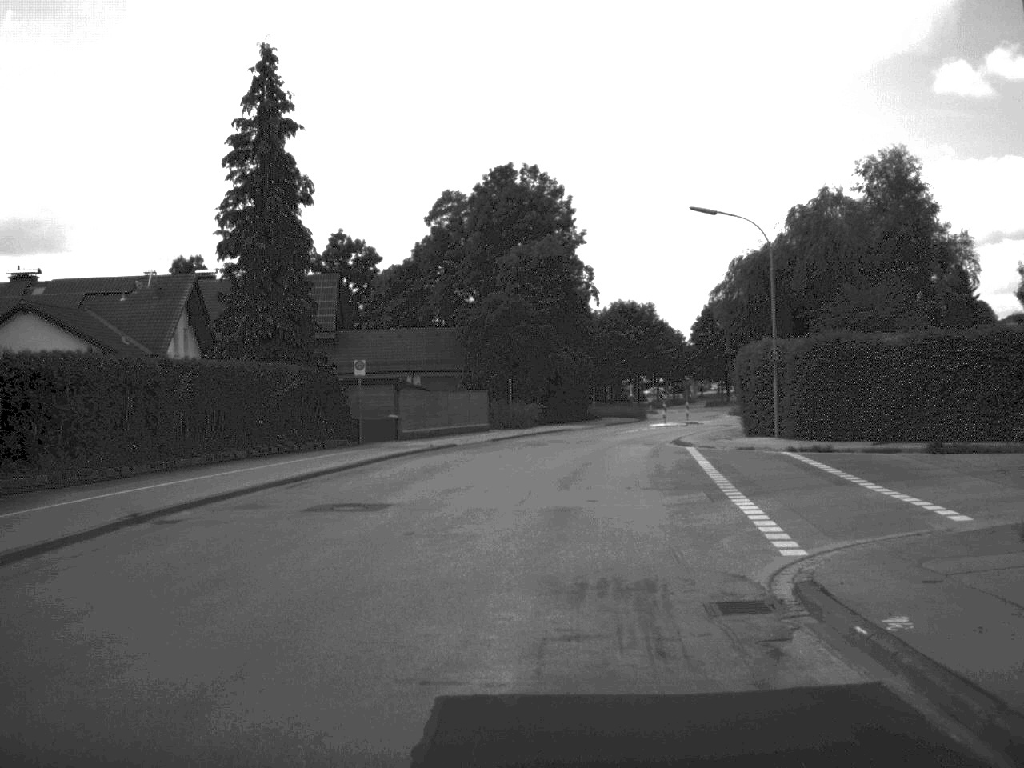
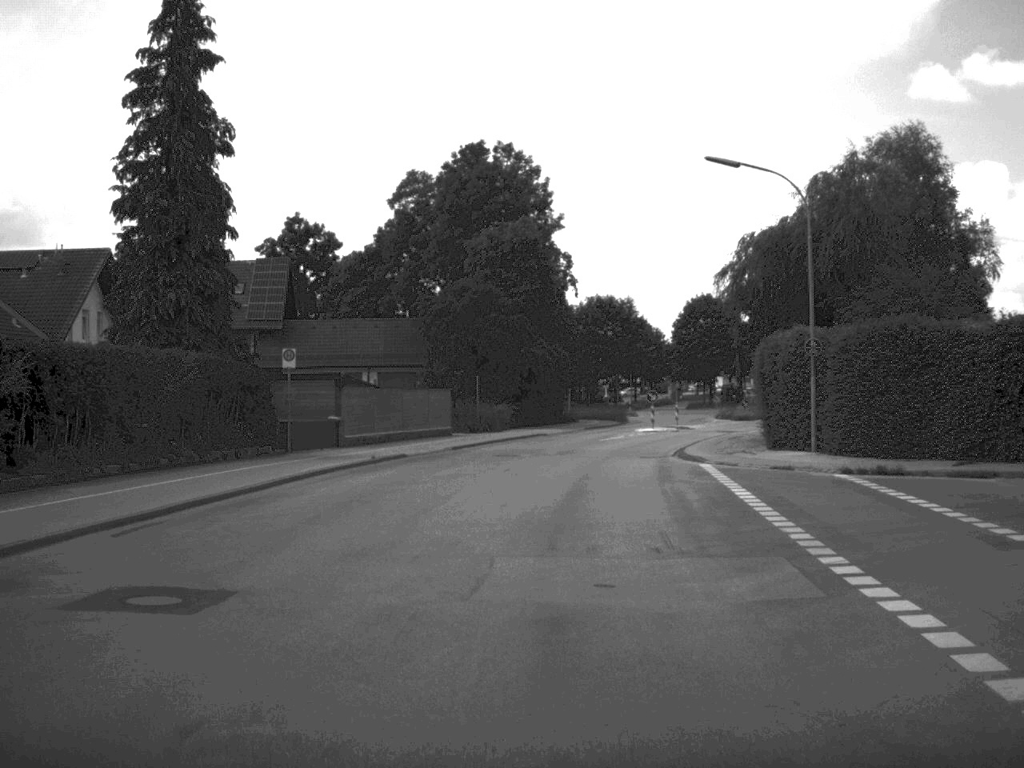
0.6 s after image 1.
(+0.1, +8.5) m; +1°
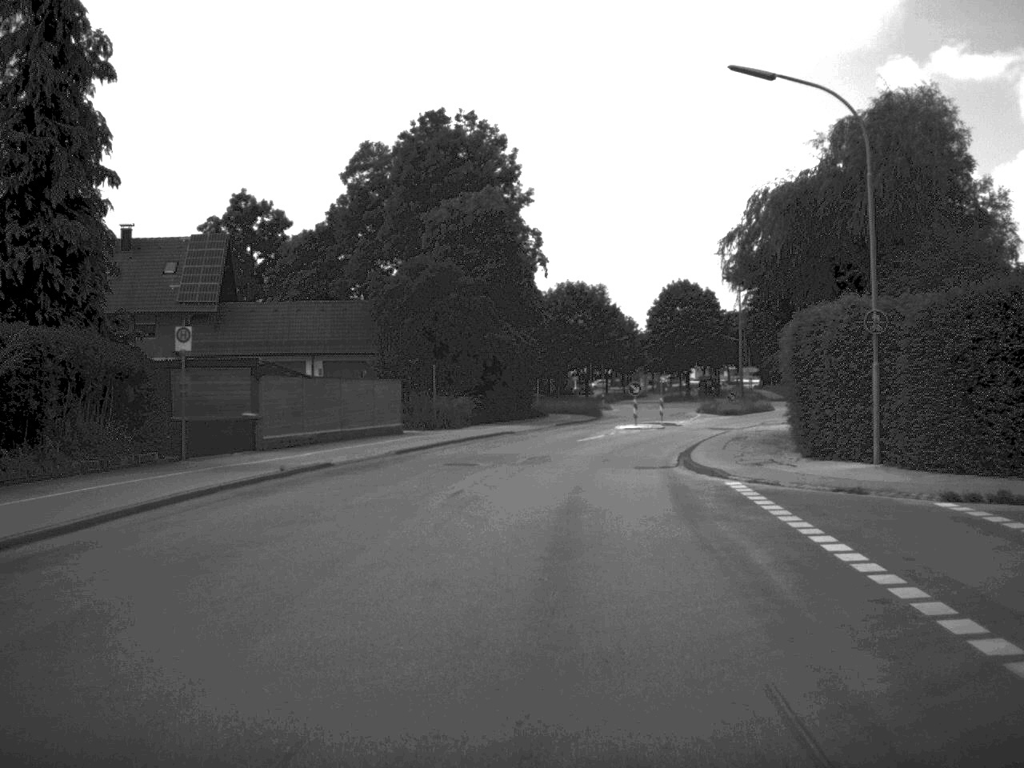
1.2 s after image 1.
(+0.1, +8.0) m; +1°
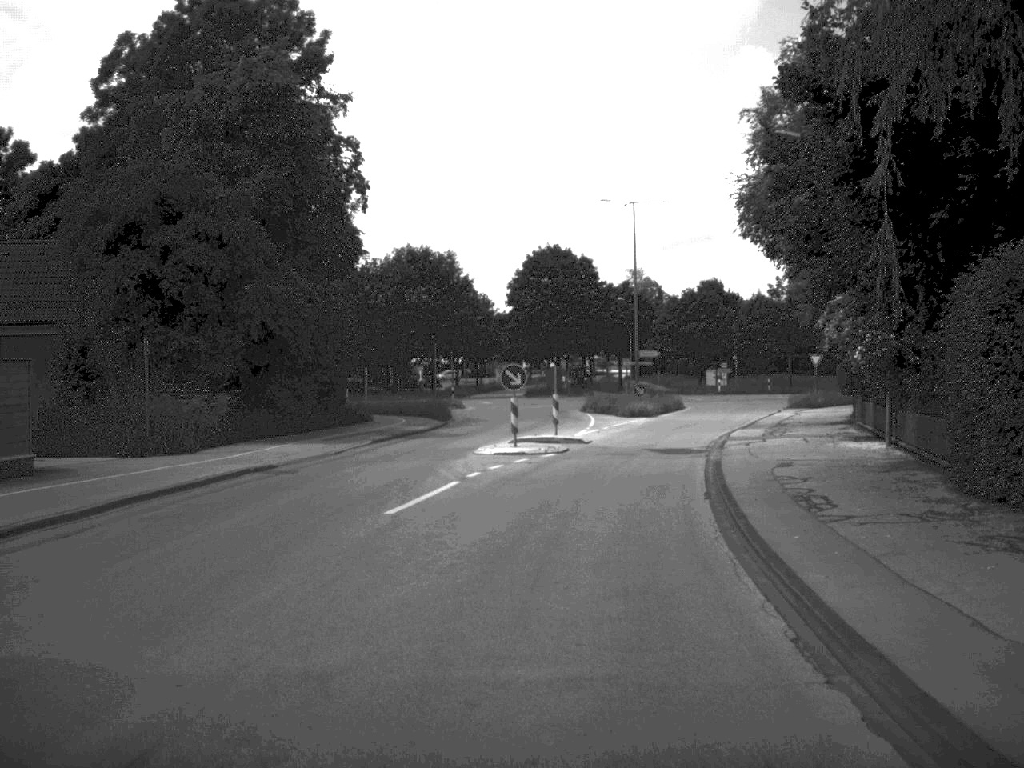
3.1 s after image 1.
(+1.3, +25.1) m; +7°
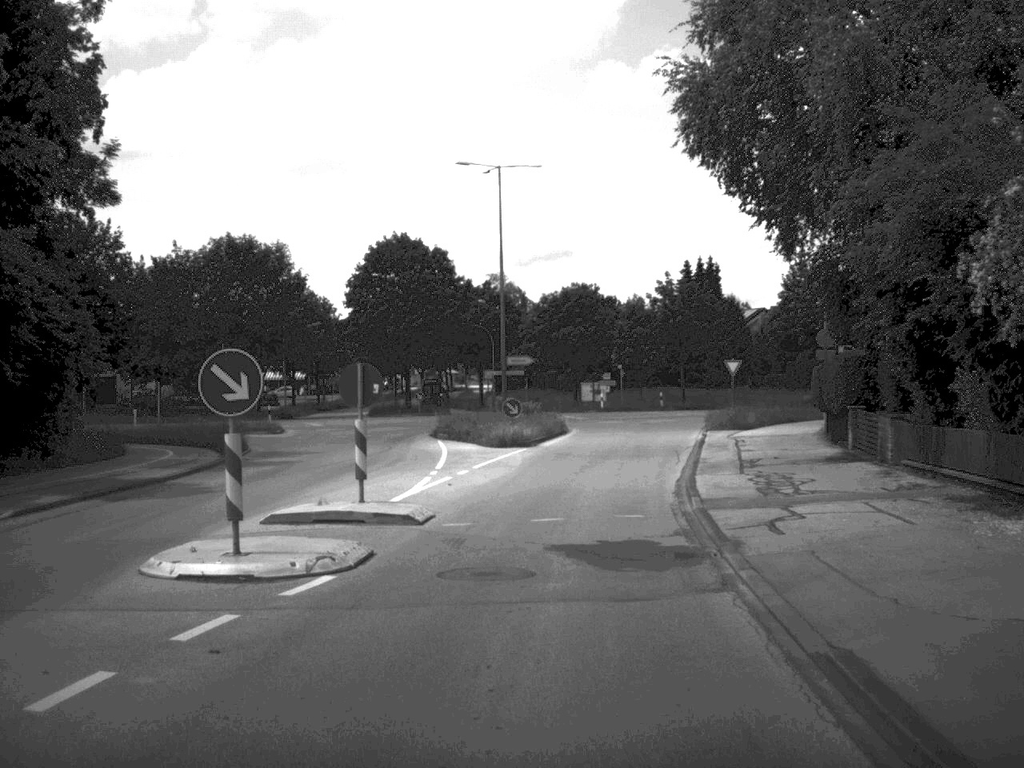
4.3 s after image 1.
(+0.9, +16.9) m; +6°
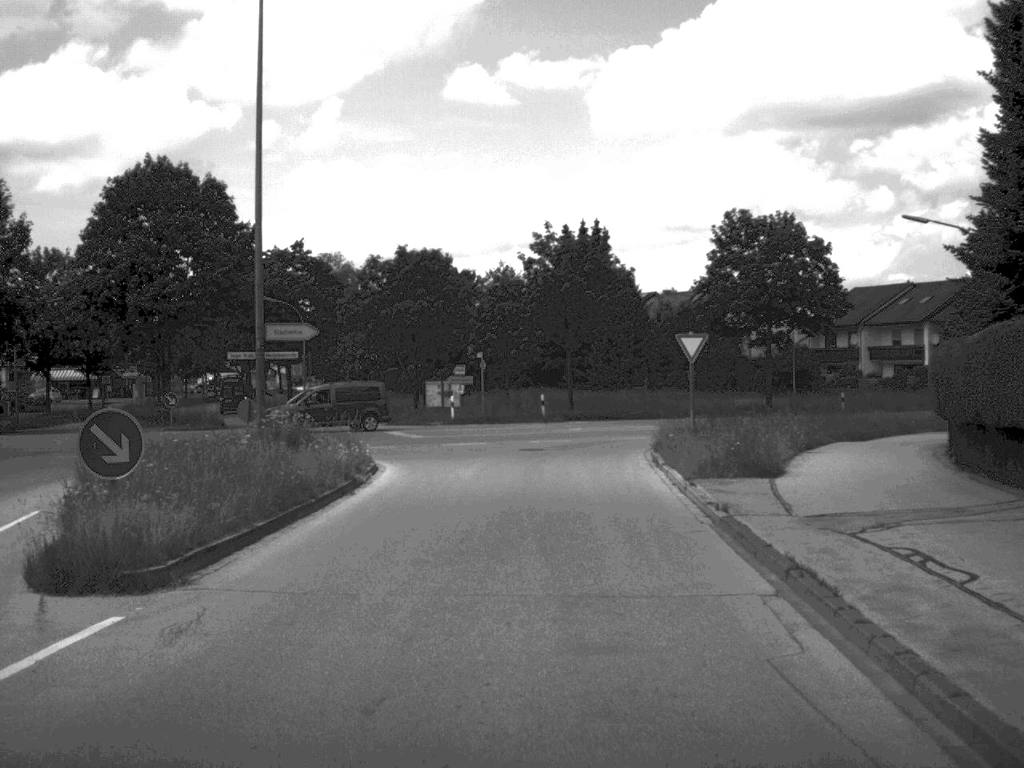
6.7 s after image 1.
(+1.6, +27.9) m; +6°
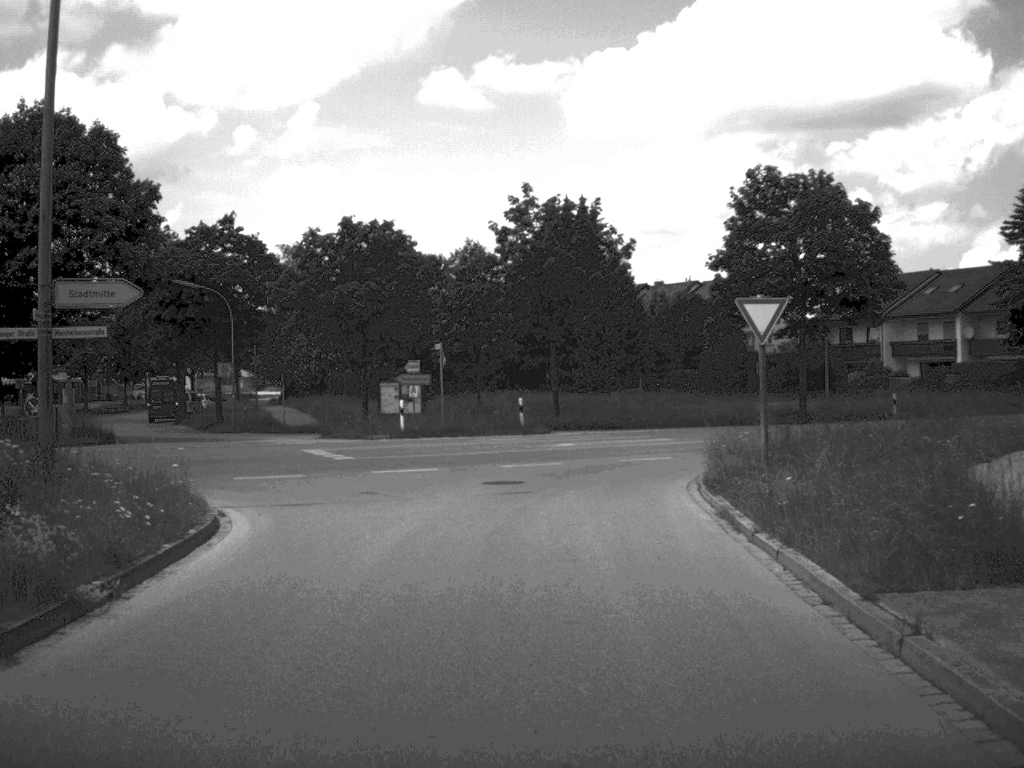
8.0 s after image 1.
(+0.1, +12.6) m; +1°
